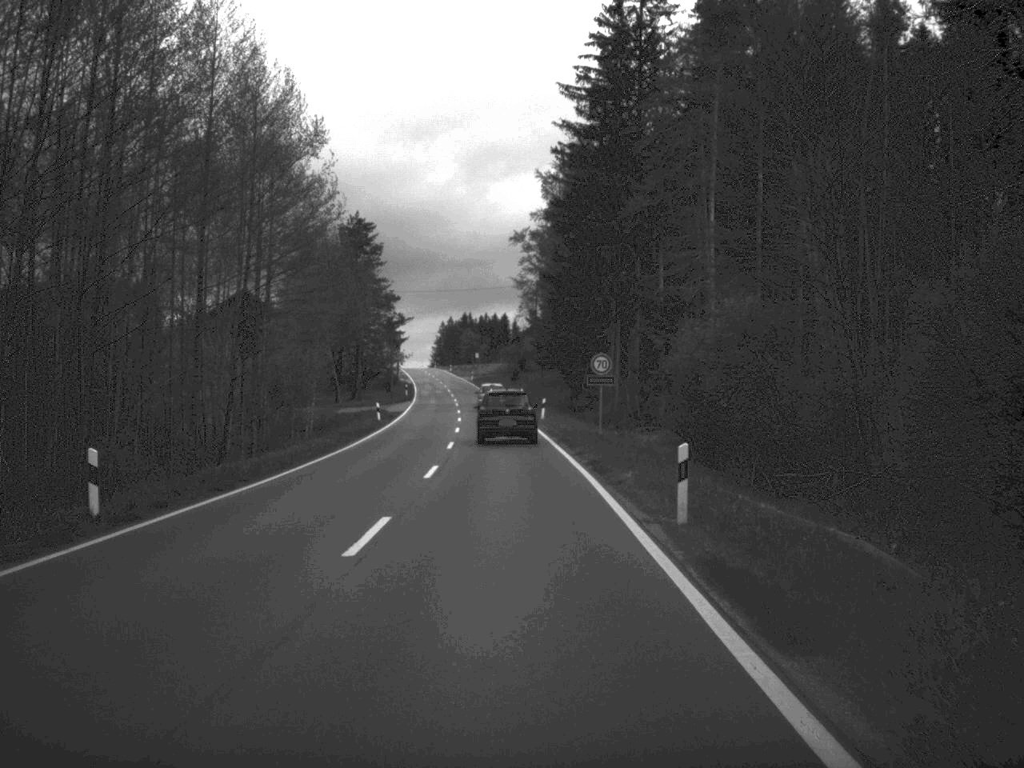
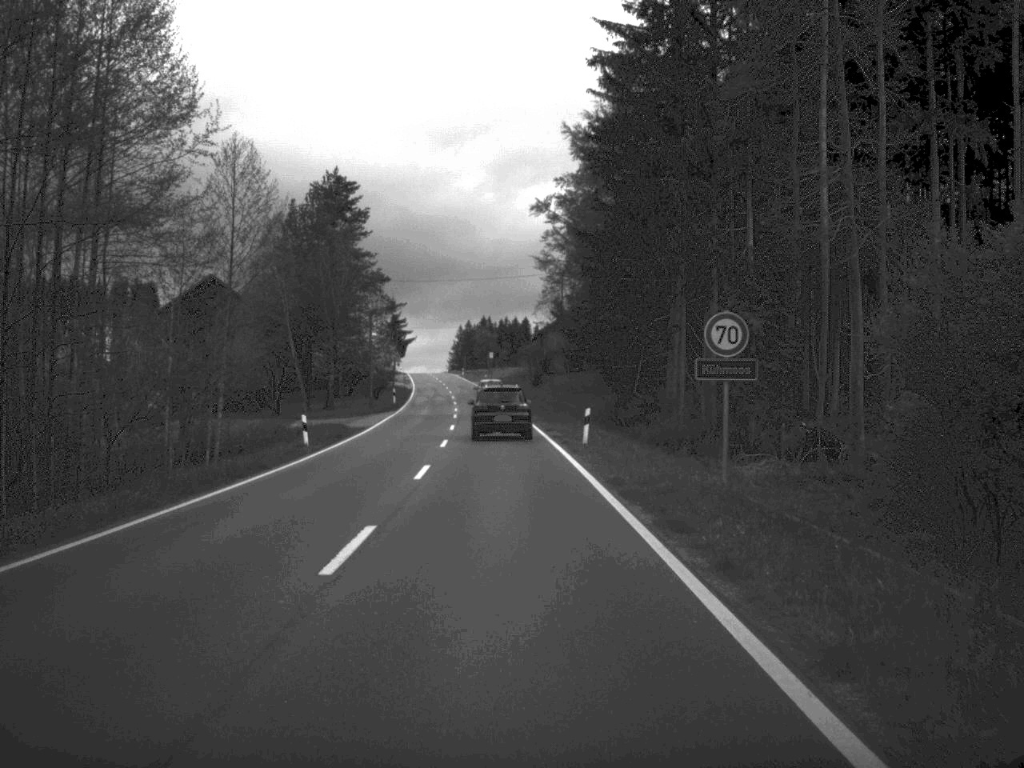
(-0.2, +25.3) m; -1°
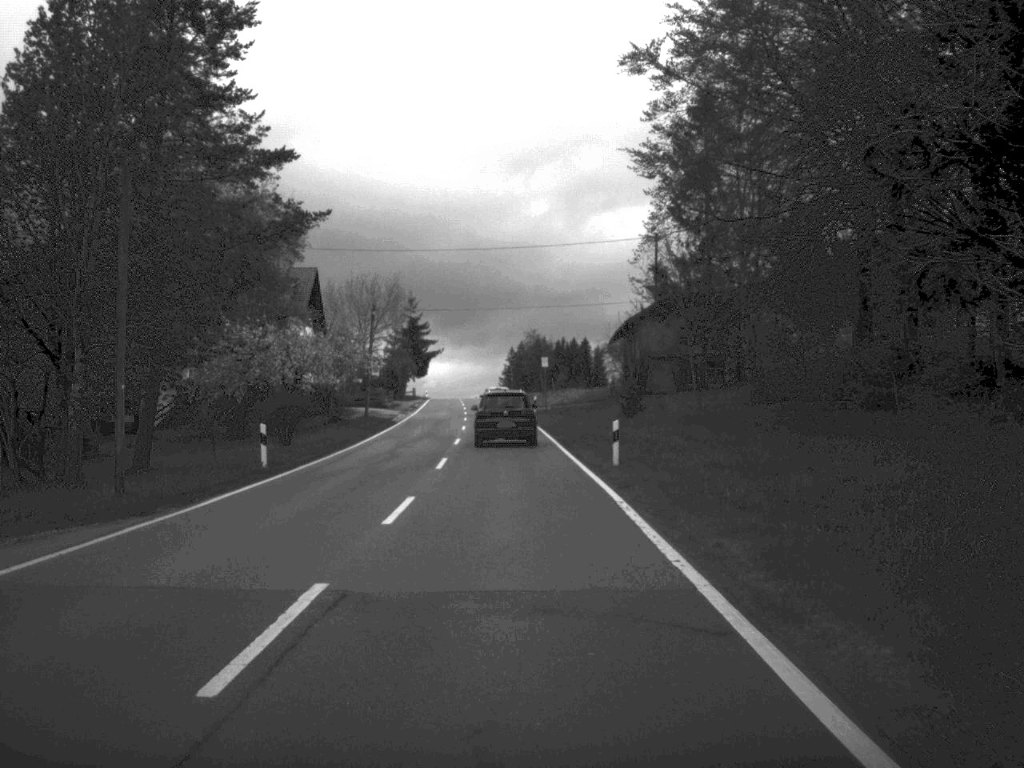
(-1.3, +51.5) m; -3°
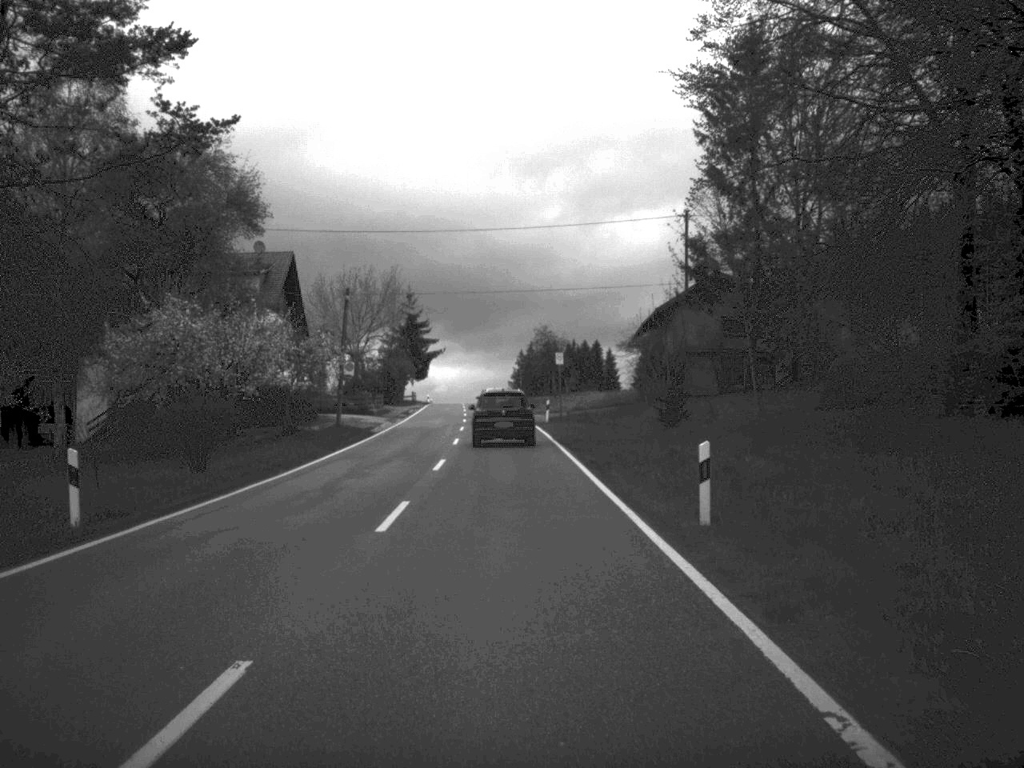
(0.0, +12.5) m; 0°
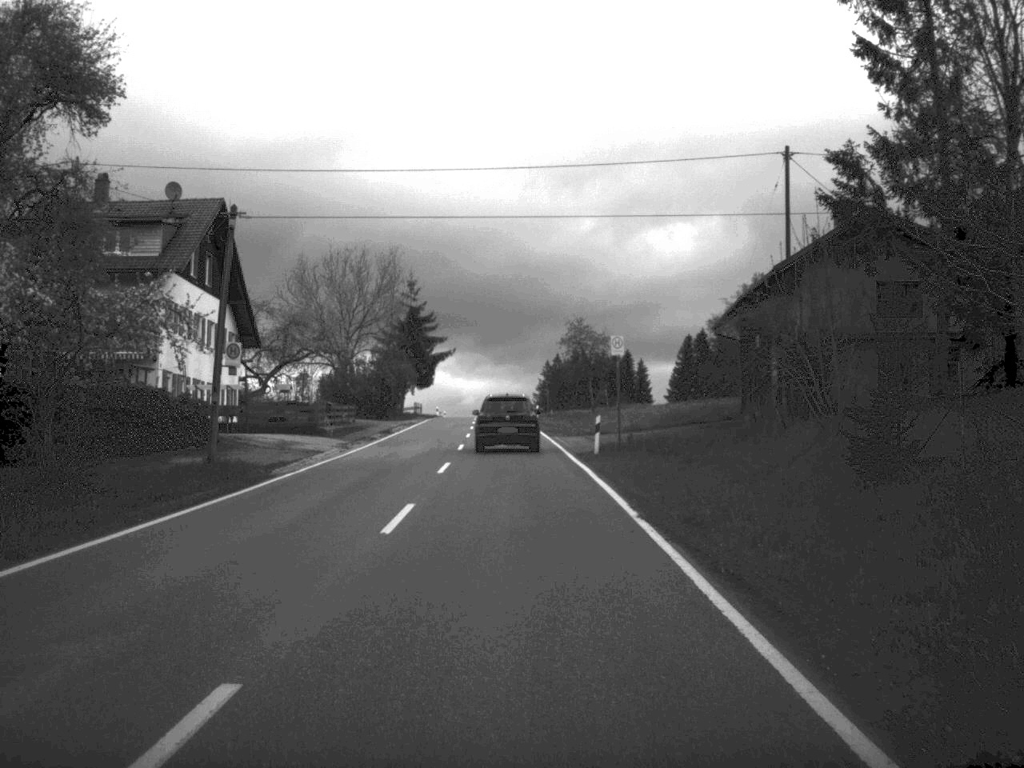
(-0.2, +24.0) m; -1°
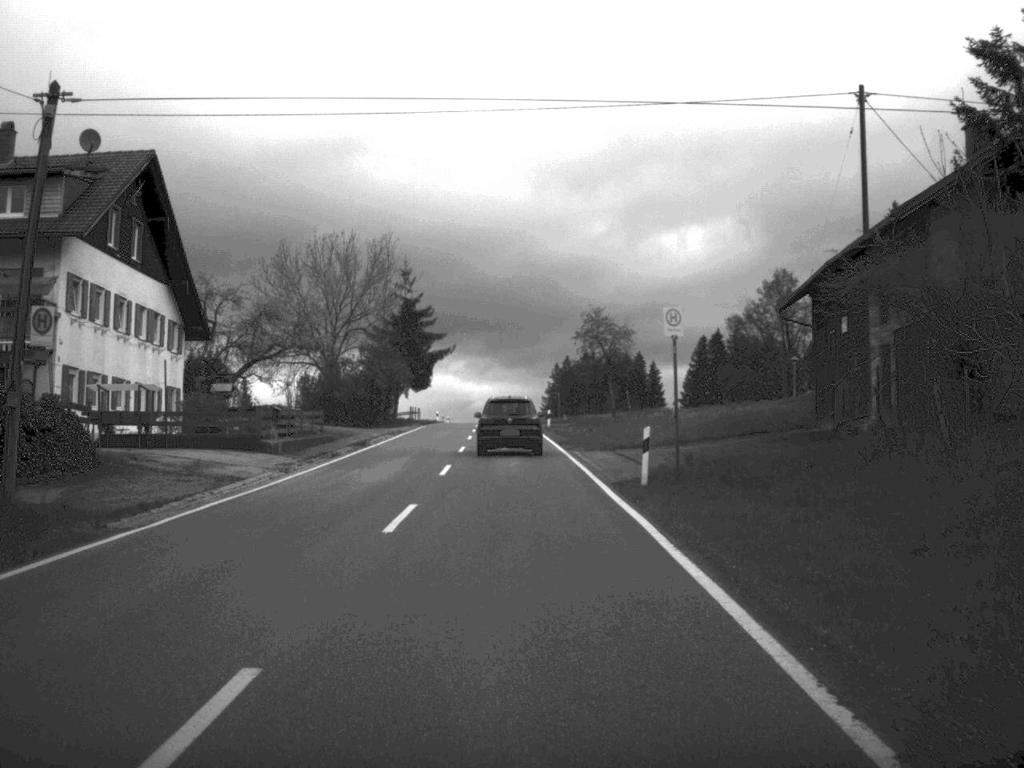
(0.0, +11.5) m; 0°
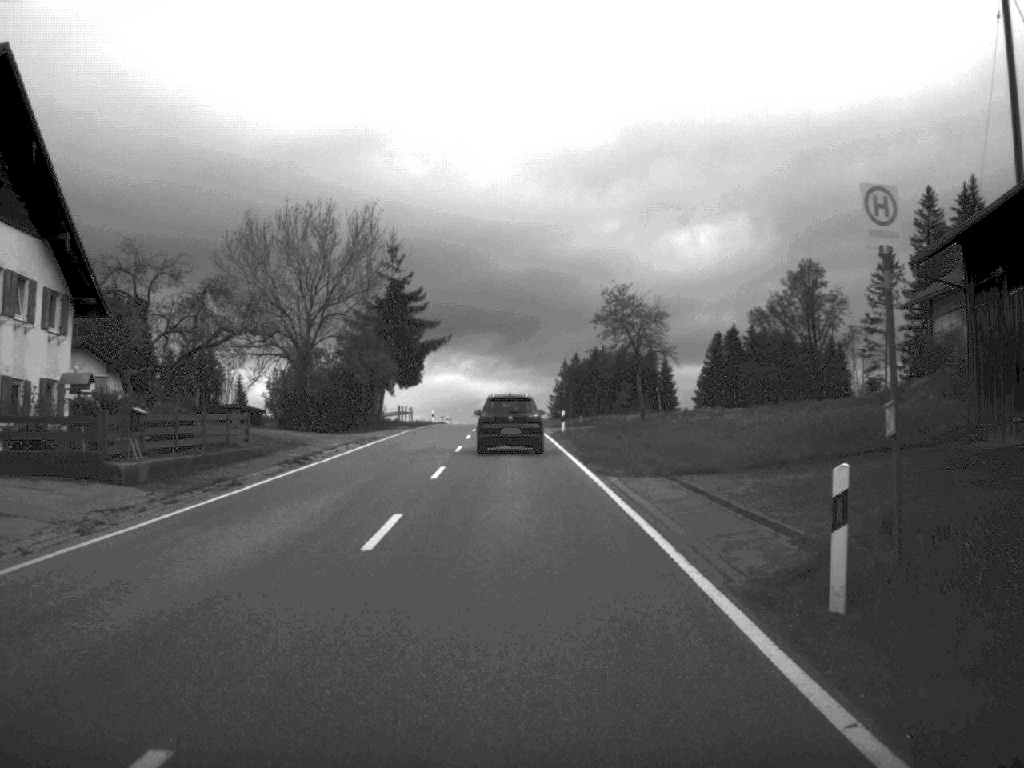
(0.0, +13.6) m; 0°
